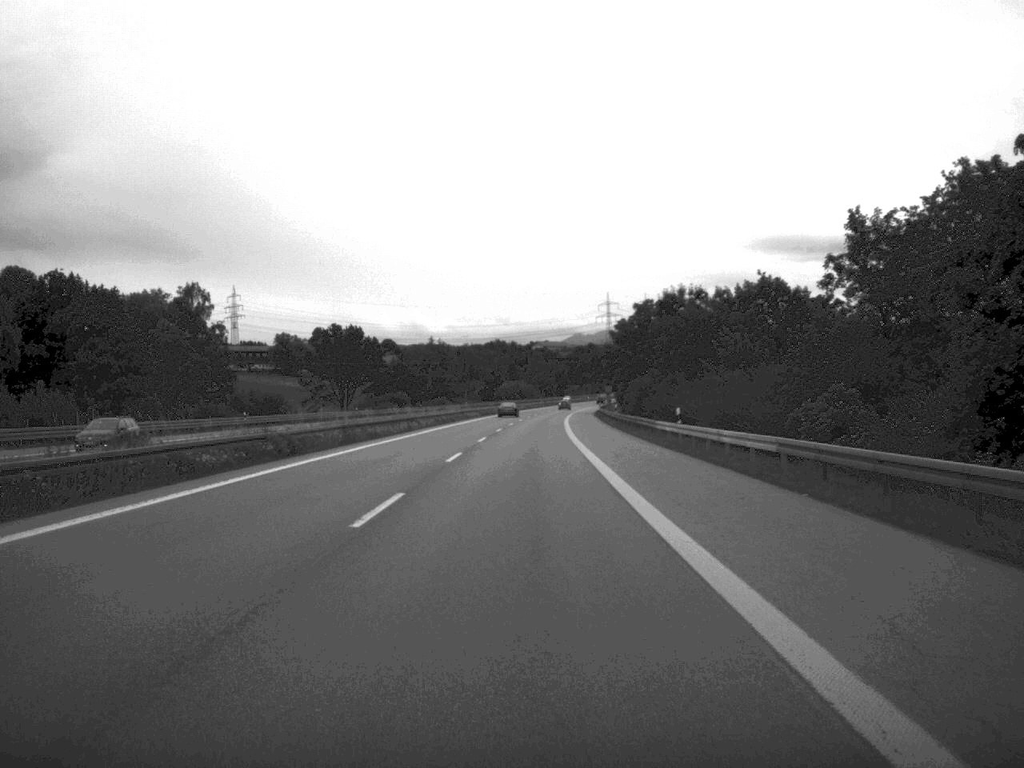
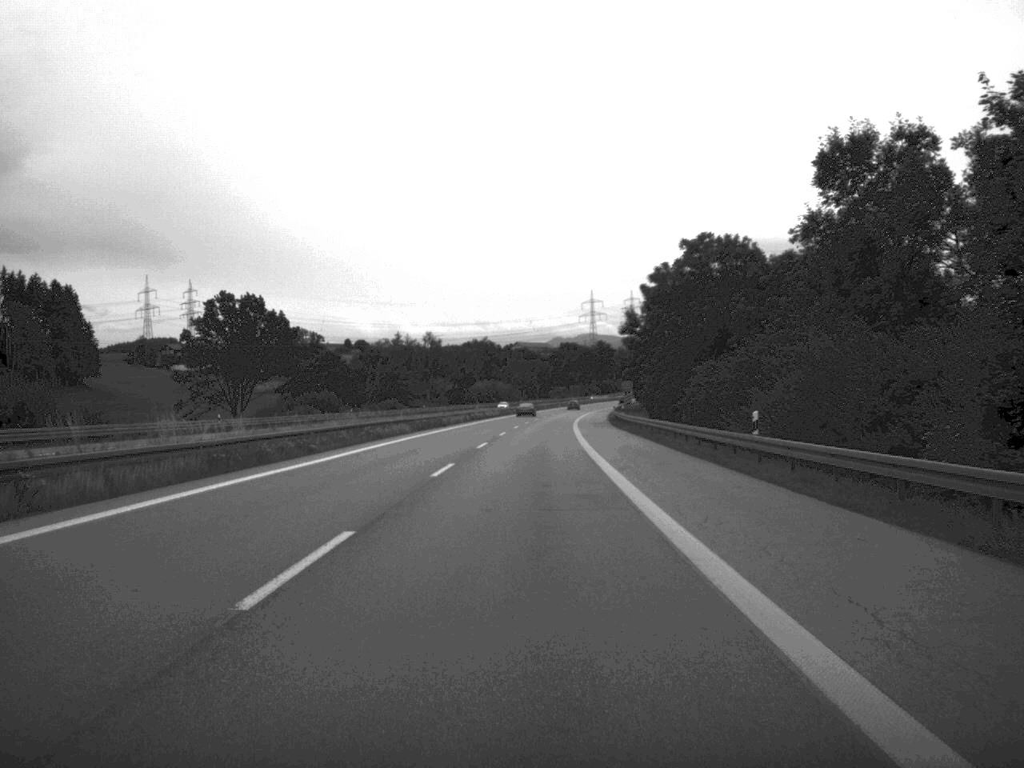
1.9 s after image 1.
(+0.4, +59.7) m; +1°
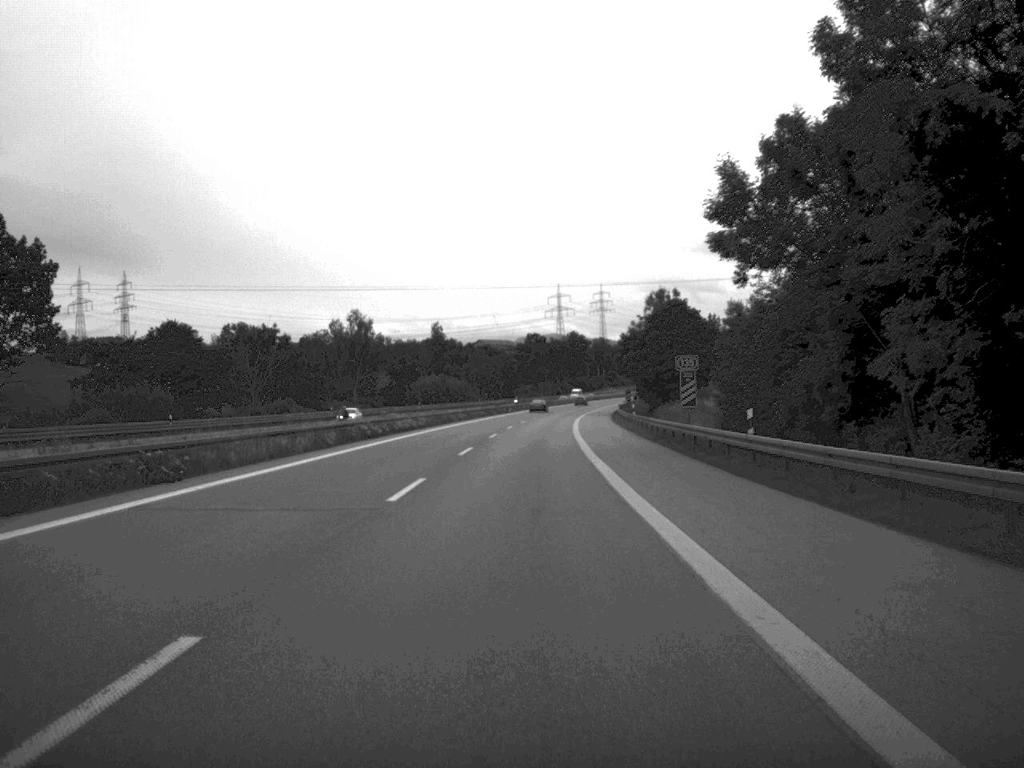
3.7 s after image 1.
(+0.8, +60.3) m; +1°
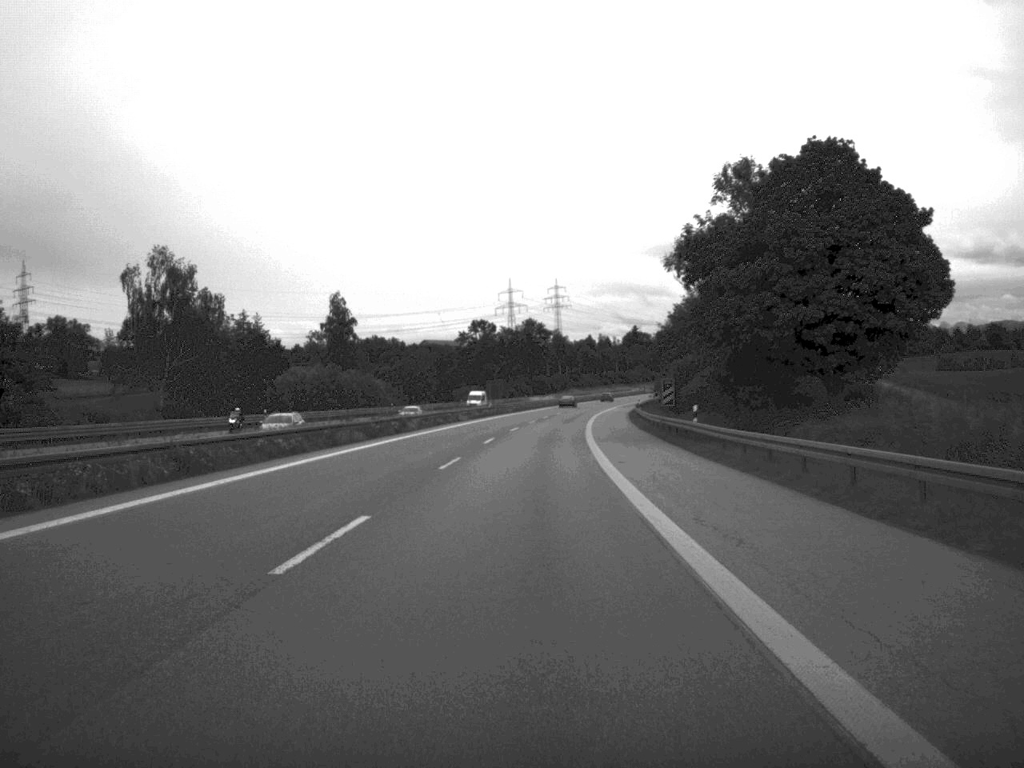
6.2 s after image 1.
(+1.4, +79.4) m; +2°
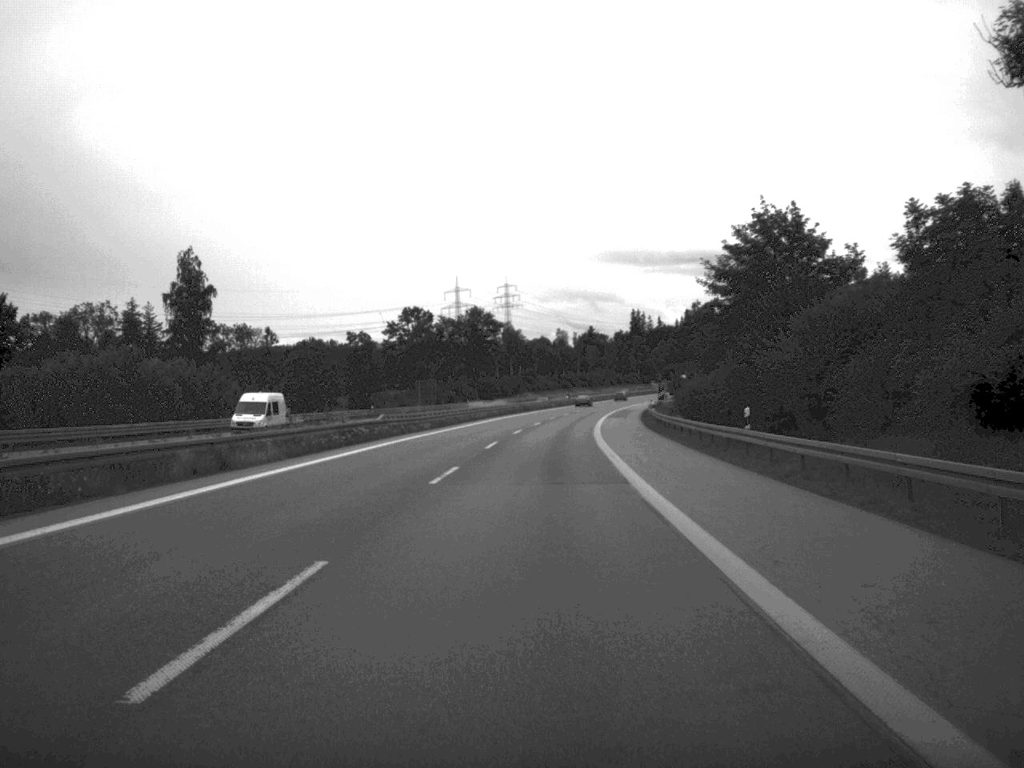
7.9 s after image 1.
(+1.0, +58.1) m; +2°
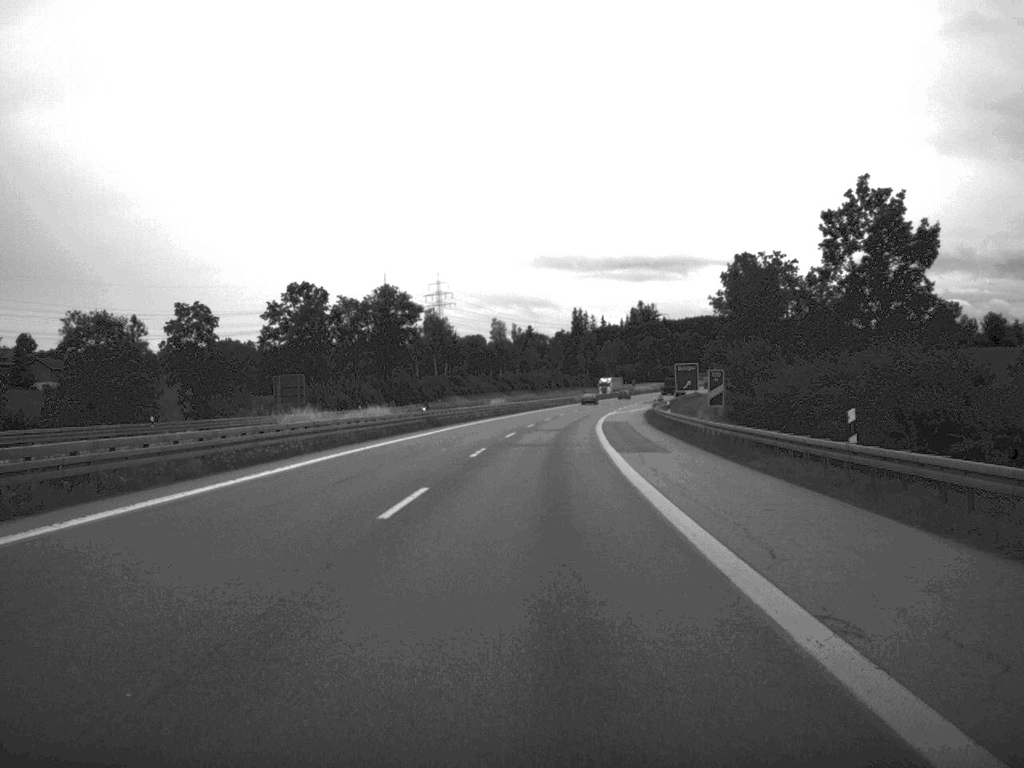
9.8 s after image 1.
(+1.5, +60.4) m; +3°
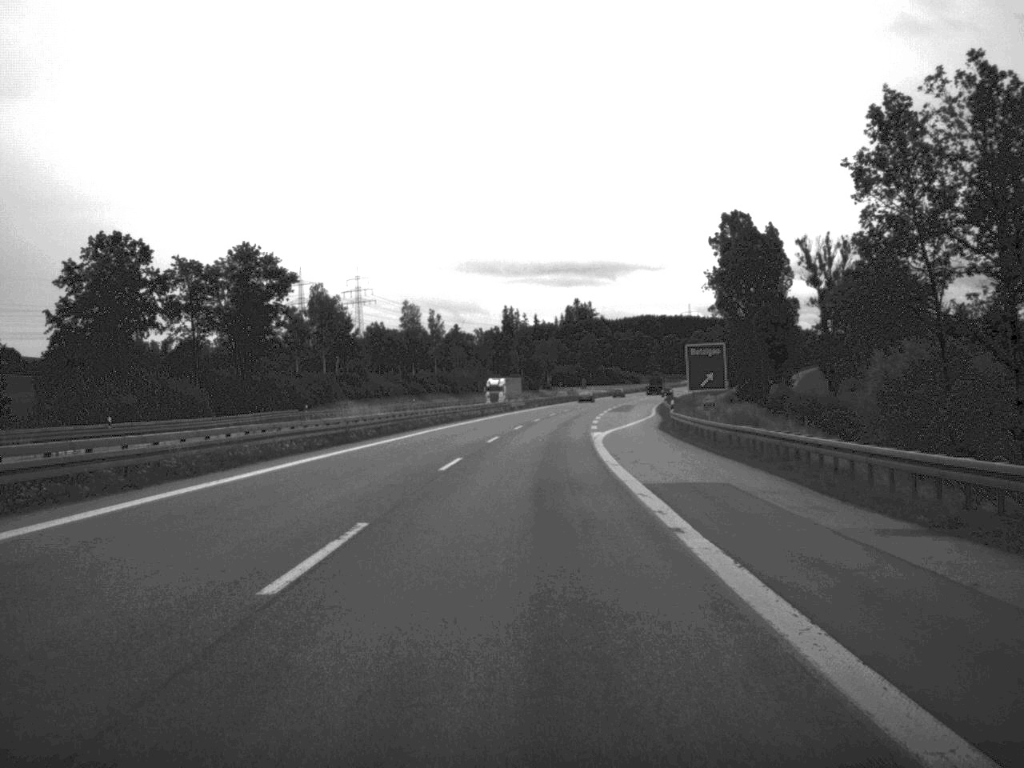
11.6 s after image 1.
(+1.6, +59.7) m; +3°
